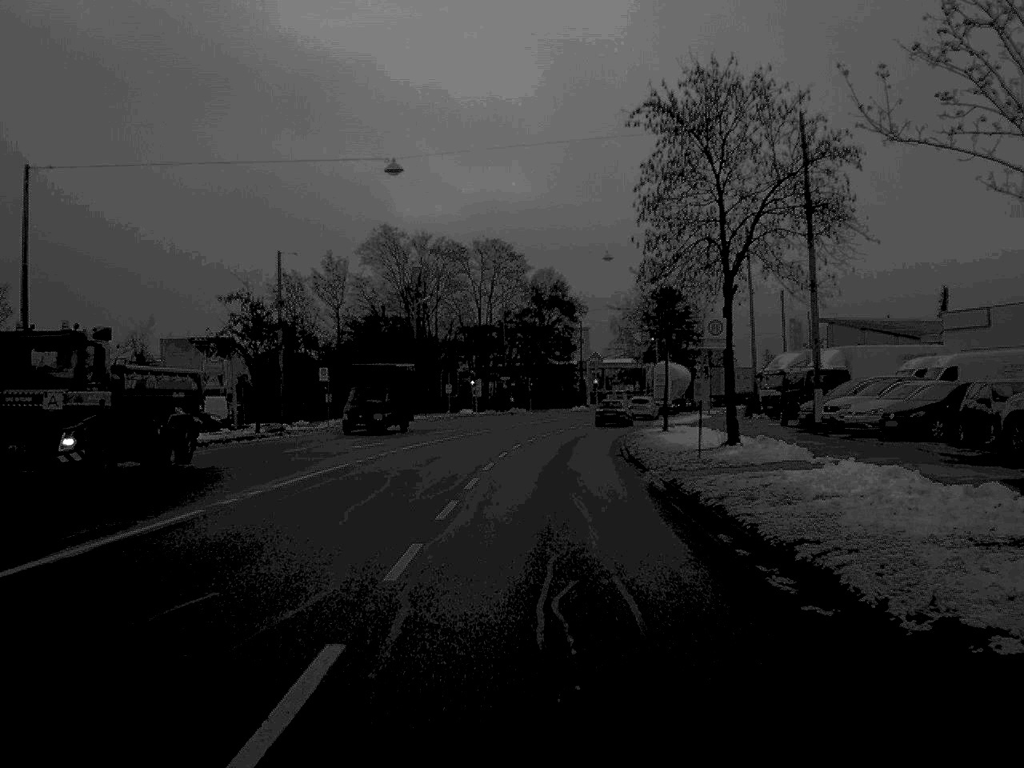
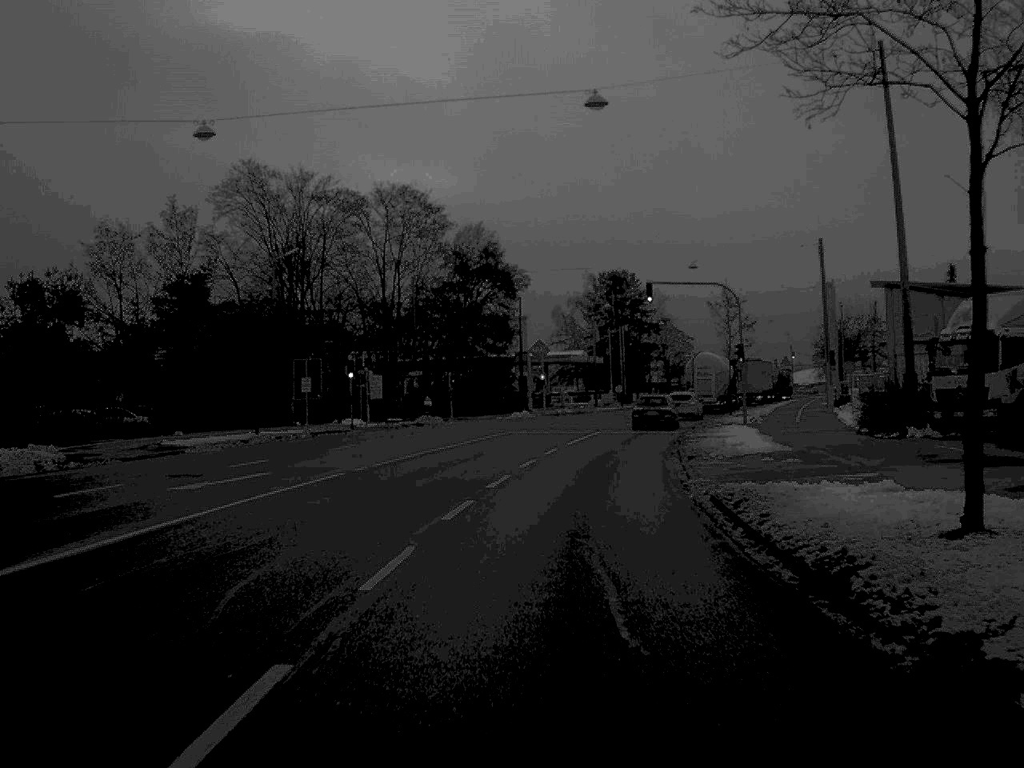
(+0.7, +36.3) m; +3°
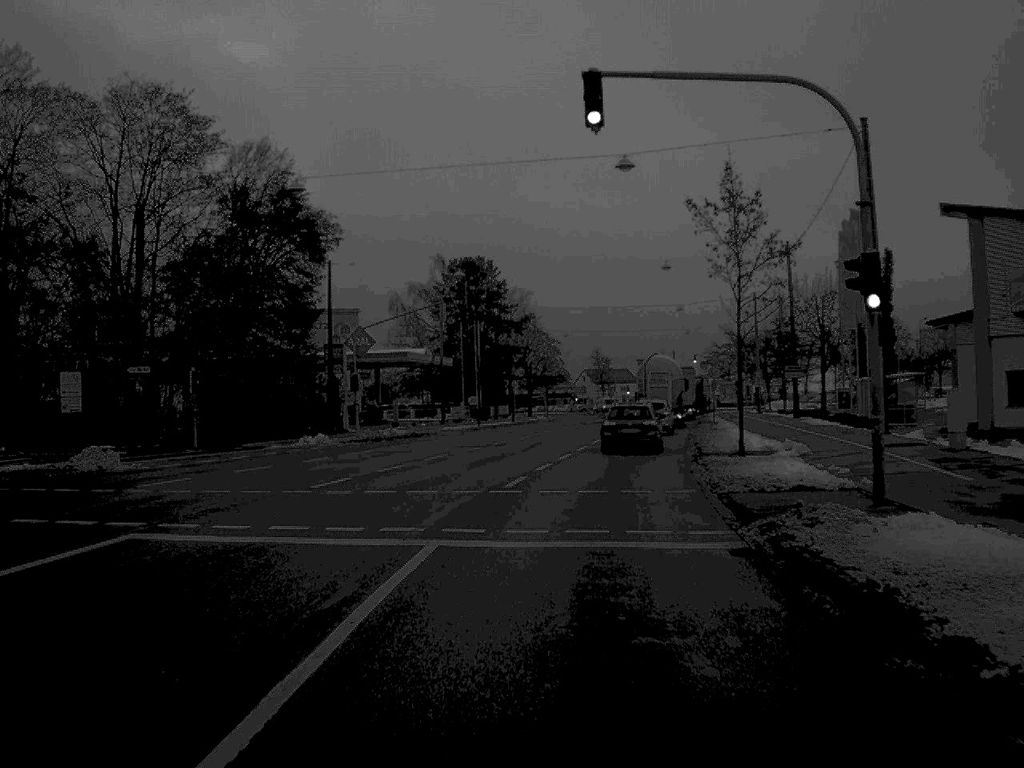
(+2.1, +36.1) m; +7°
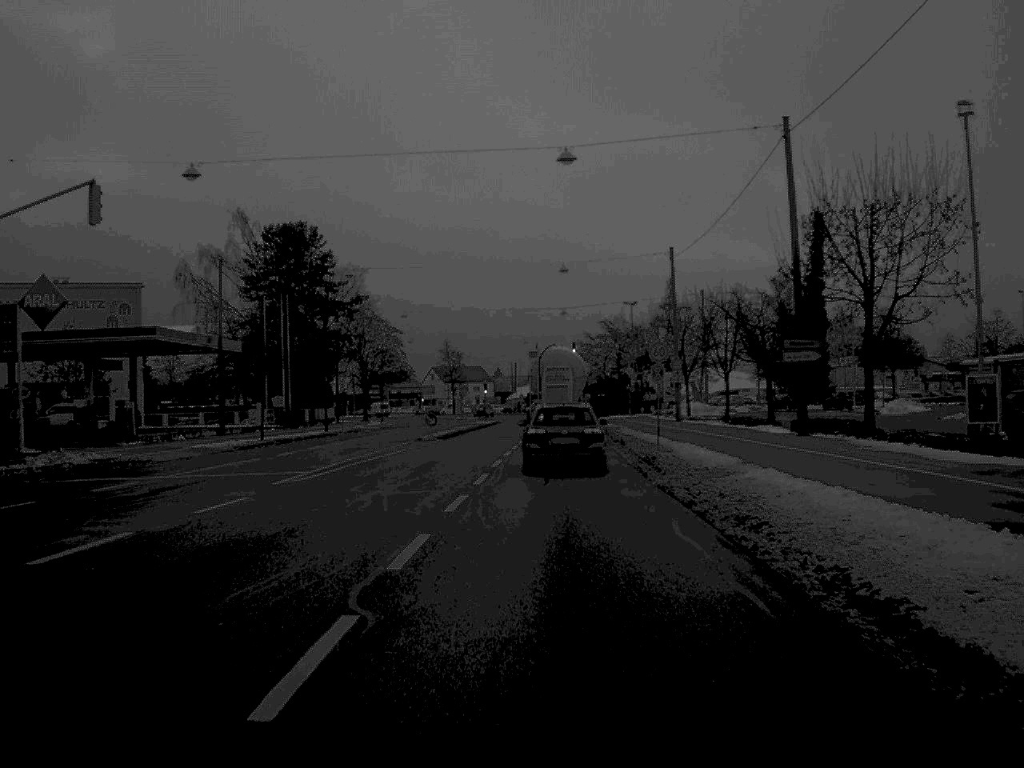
(+2.0, +32.5) m; +7°
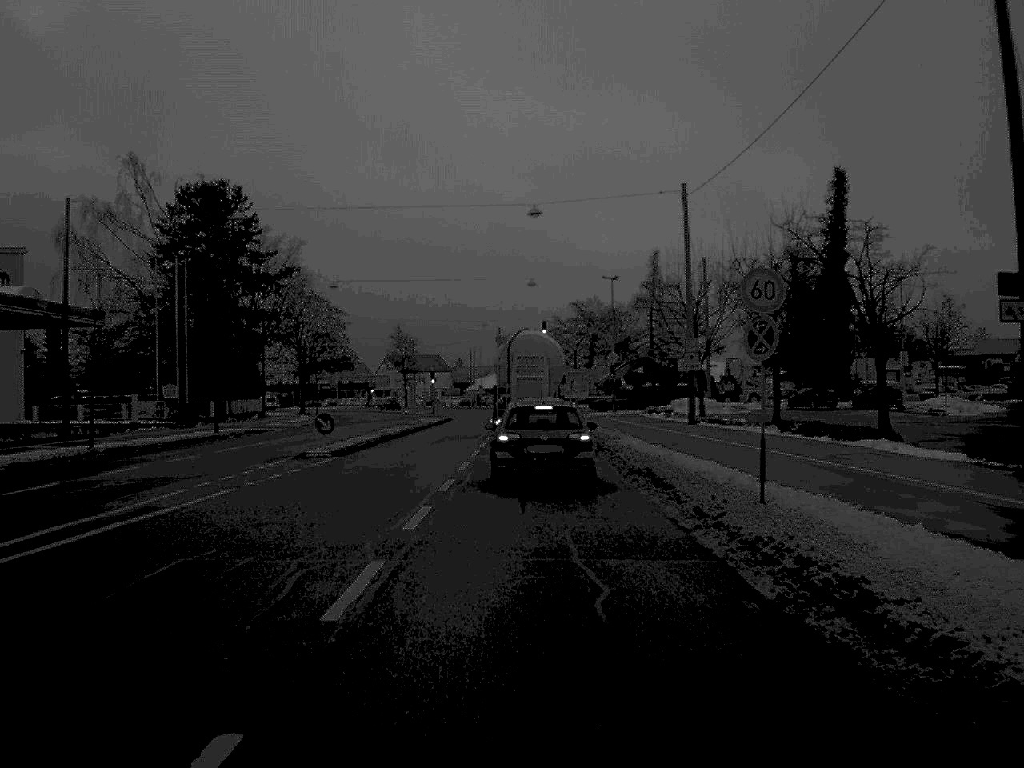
(+0.3, +20.4) m; +2°
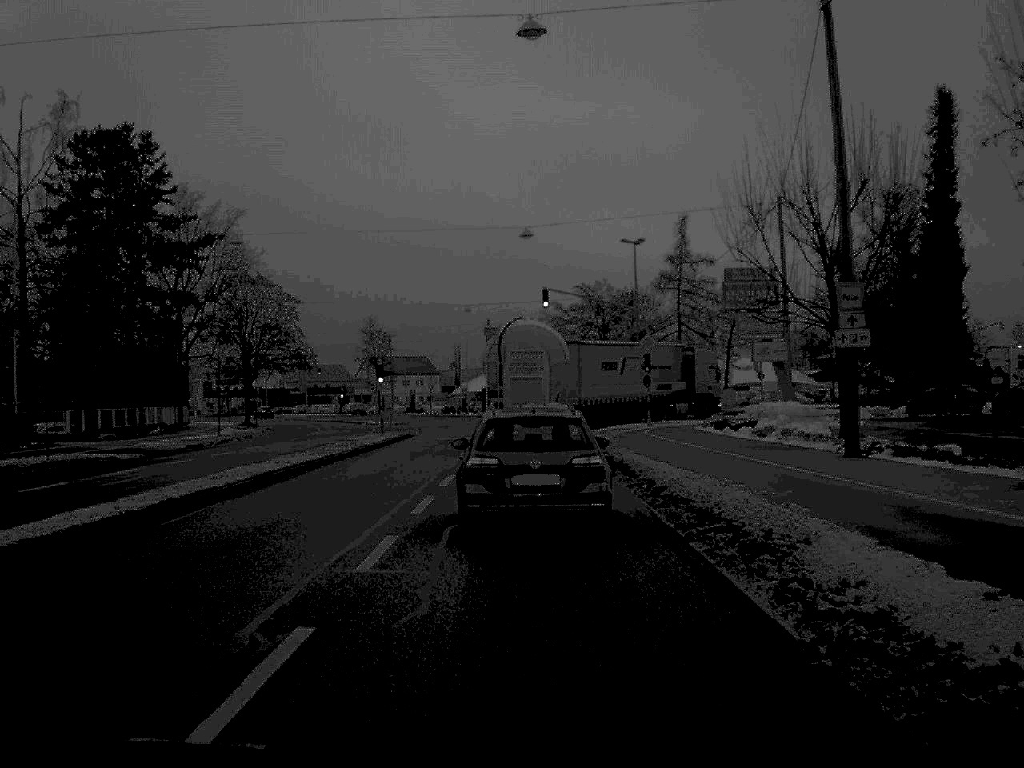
(+0.1, +26.6) m; 0°
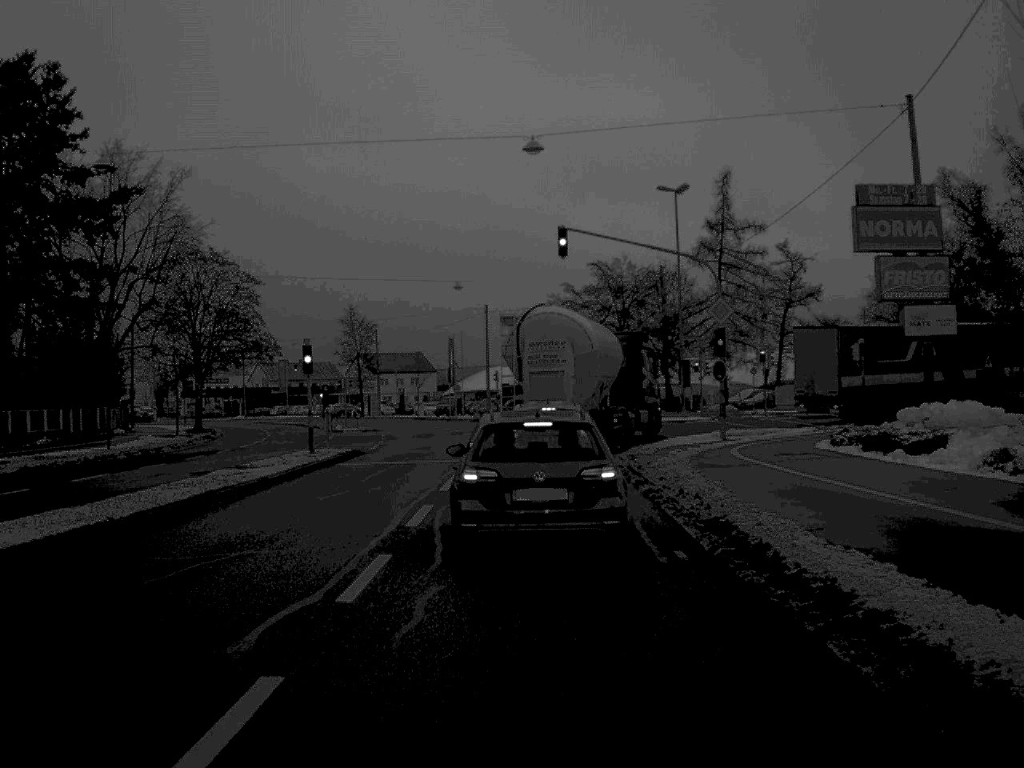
(-0.1, +19.3) m; 0°
